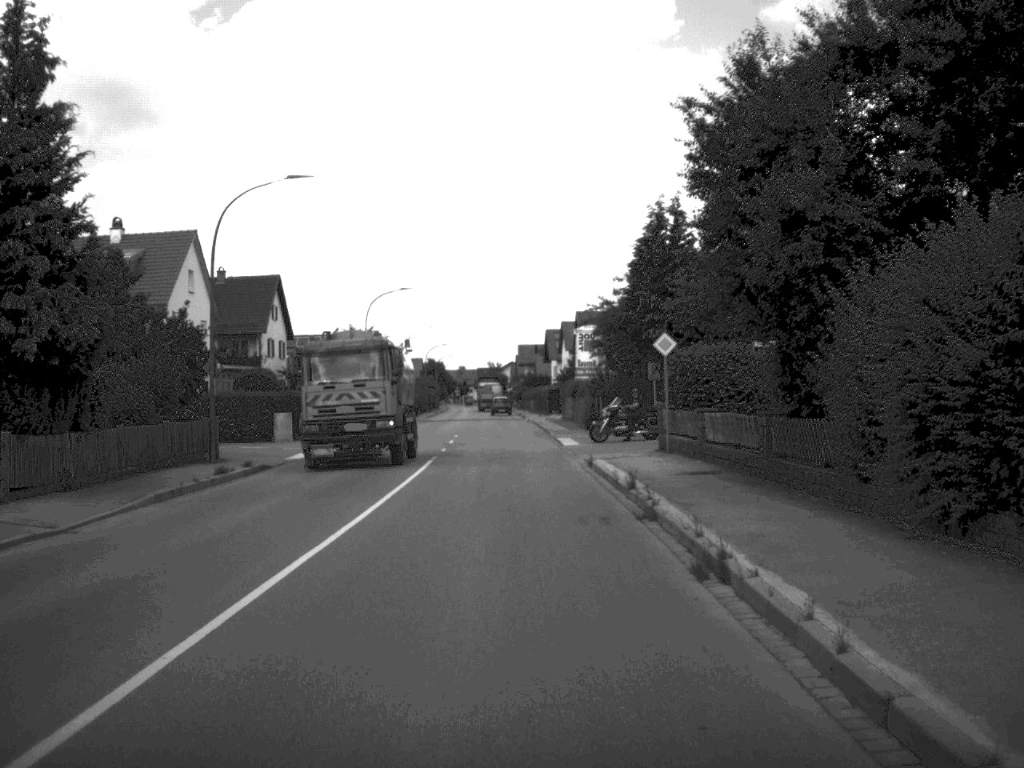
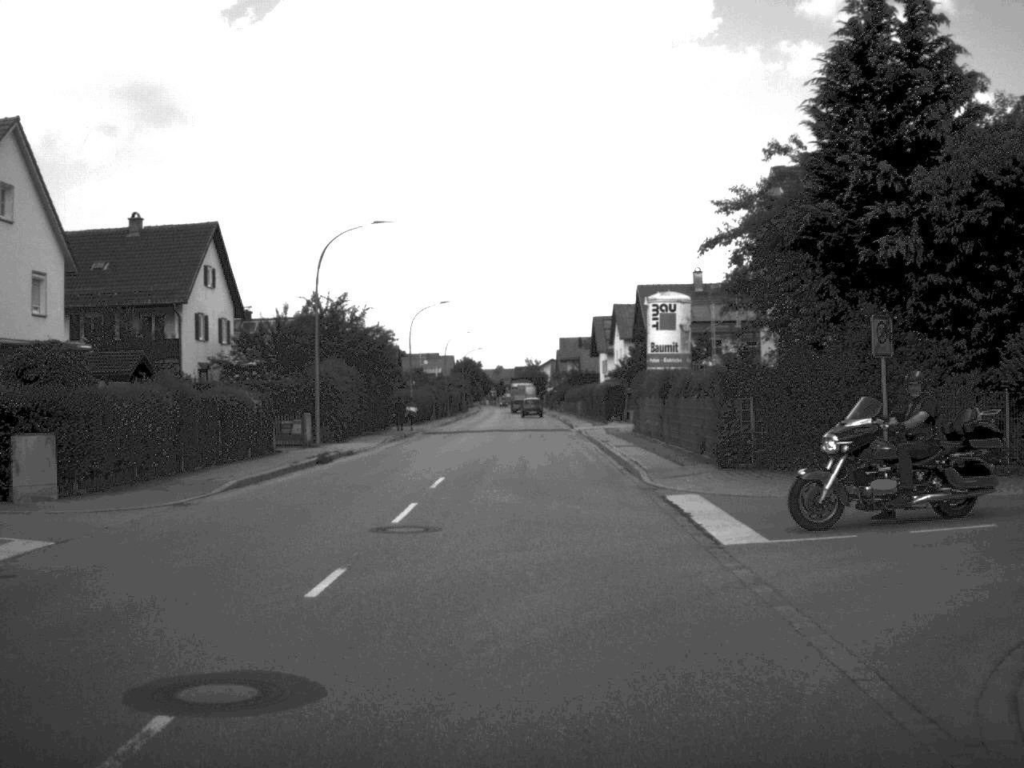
(-0.4, +26.7) m; -2°
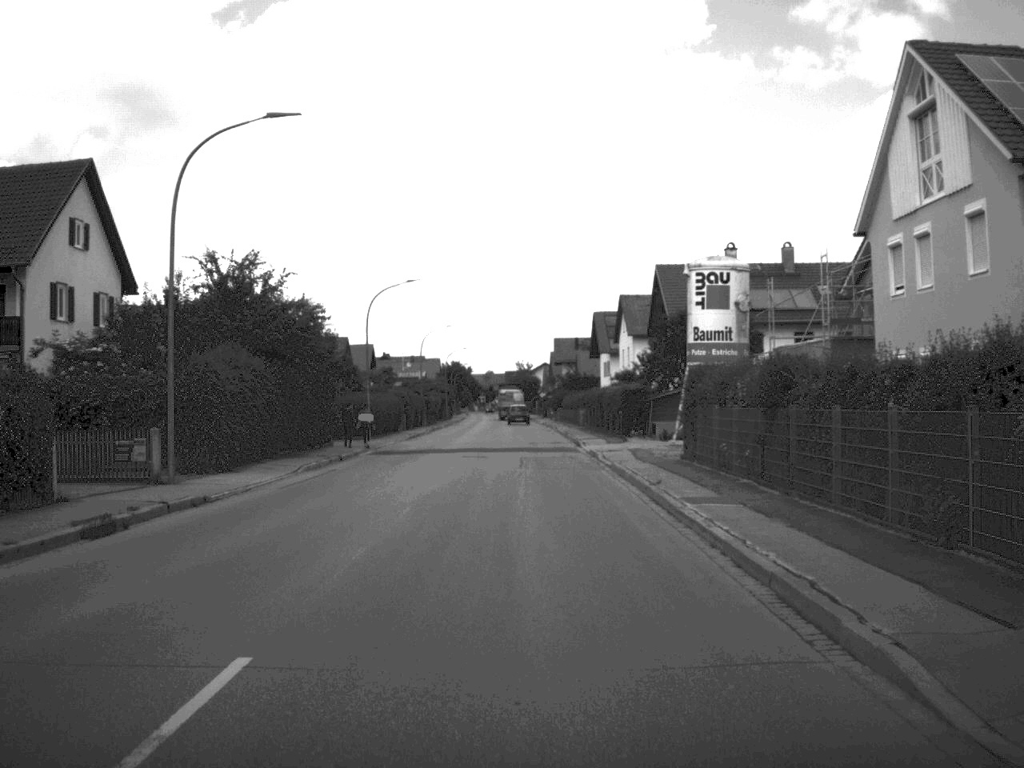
(0.0, +16.9) m; 0°
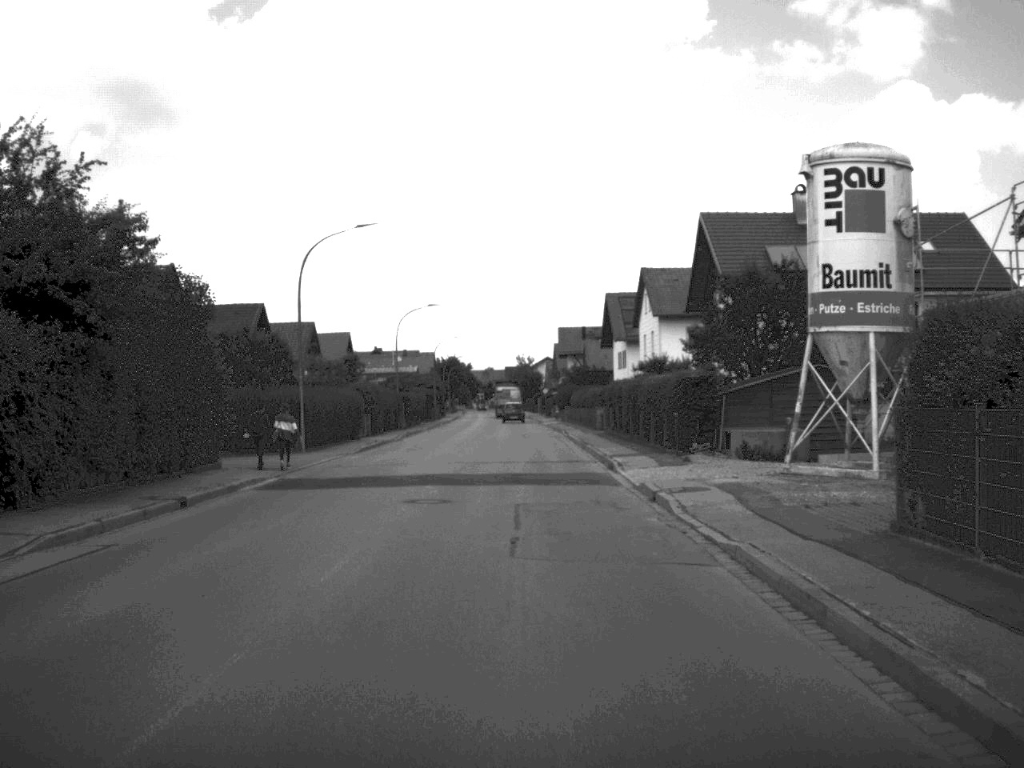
(0.0, +17.6) m; 0°
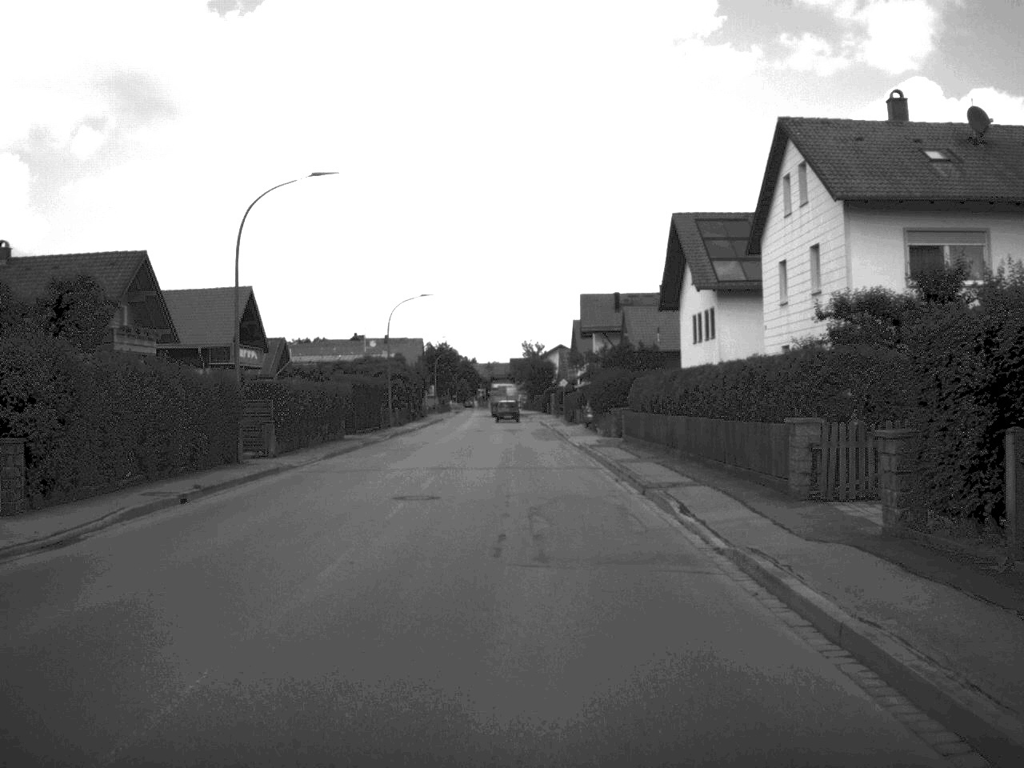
(-0.2, +42.4) m; -1°
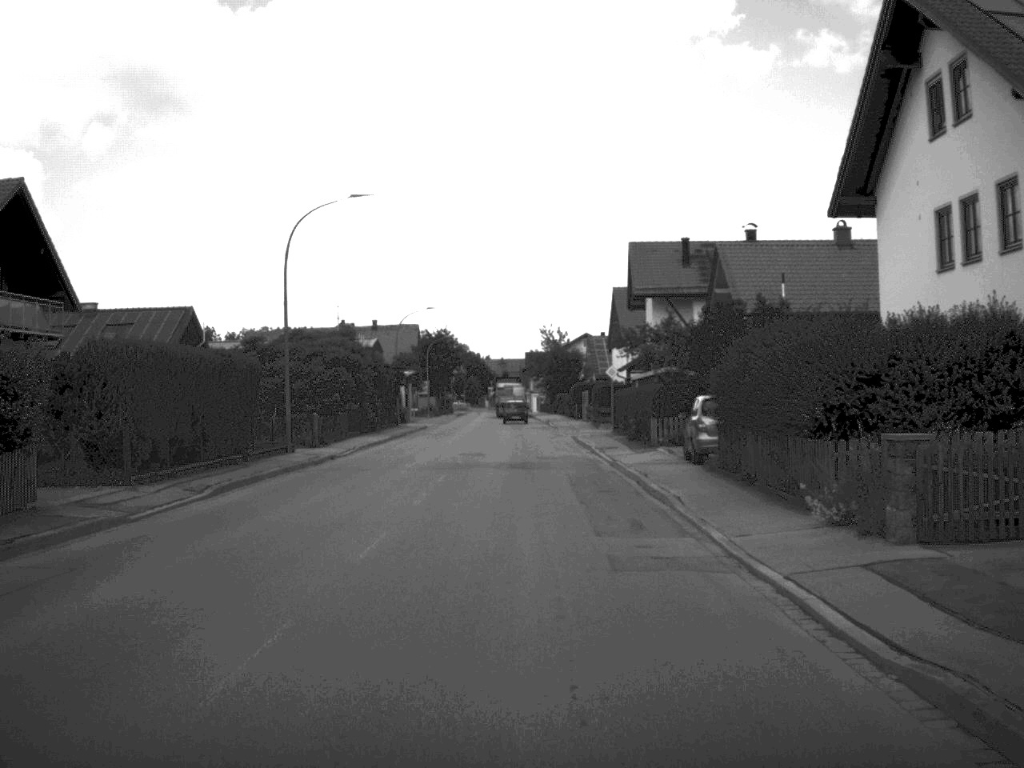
(-0.3, +34.4) m; -1°
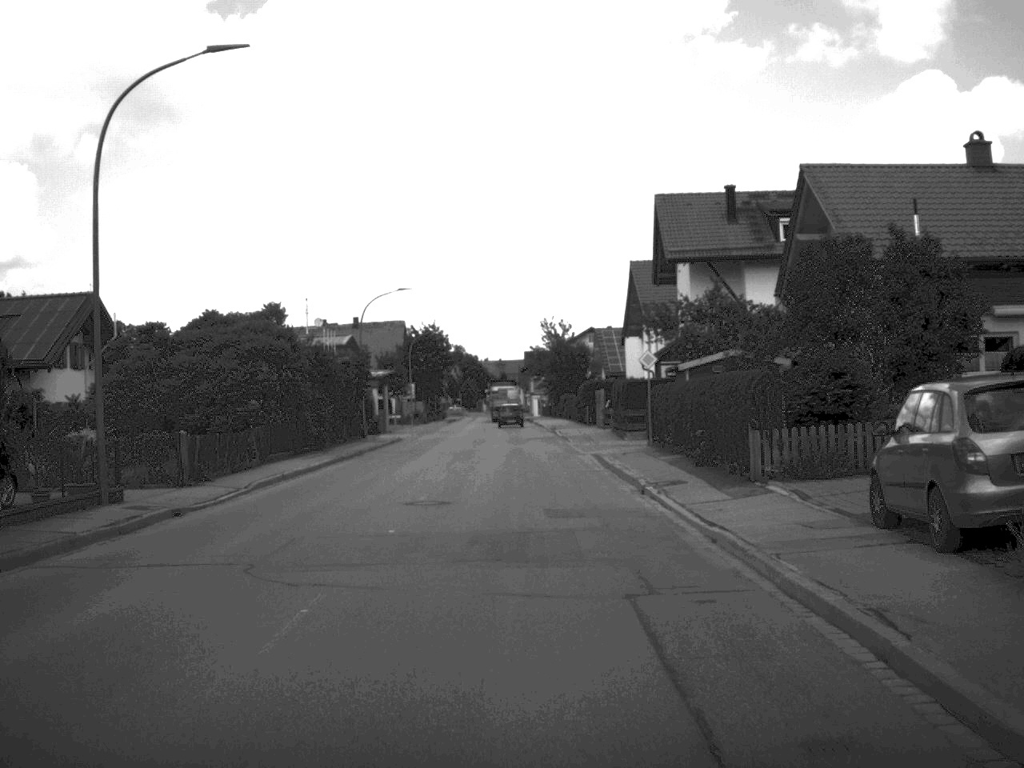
(0.0, +16.2) m; 0°
